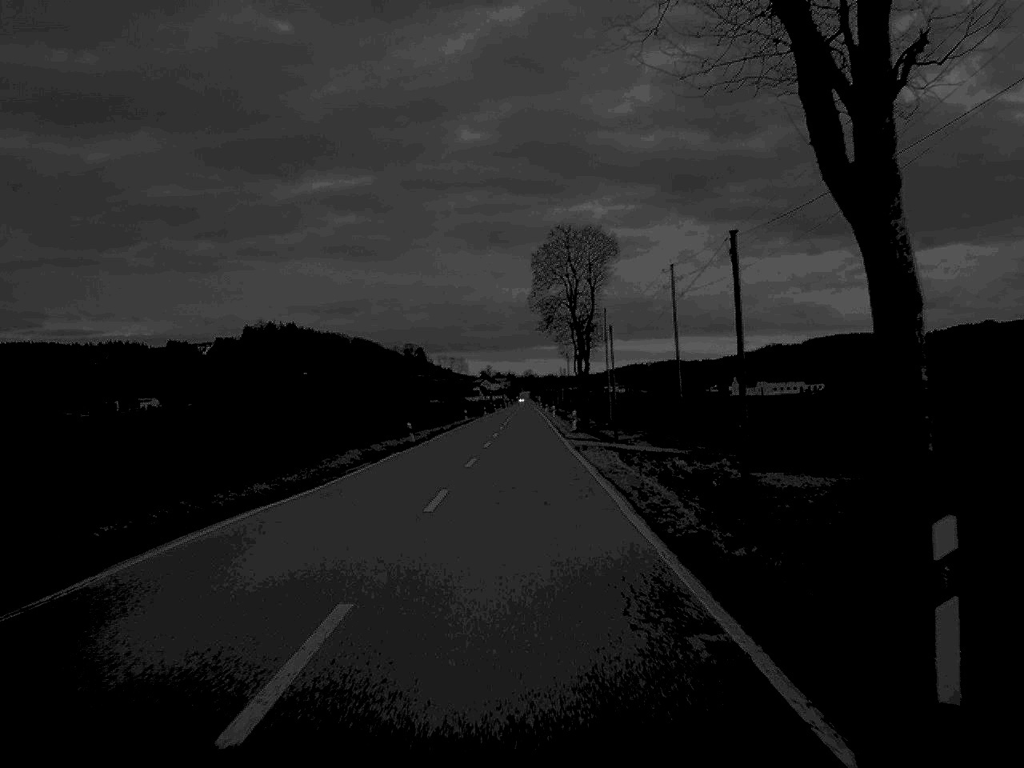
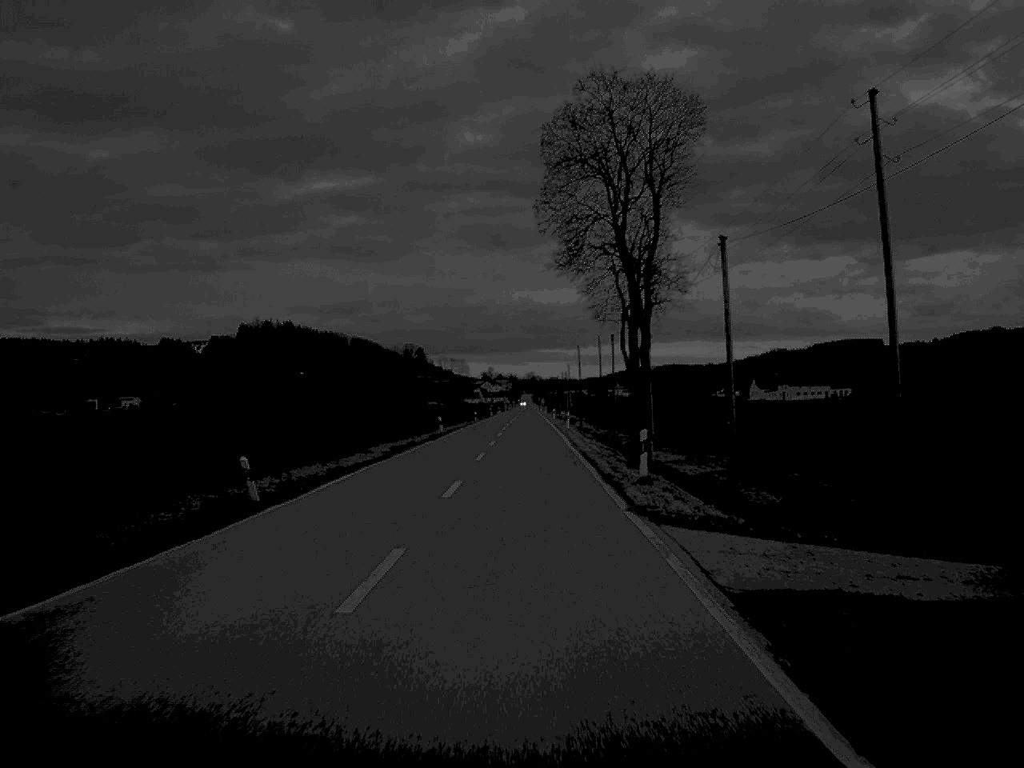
(0.0, +33.3) m; 0°
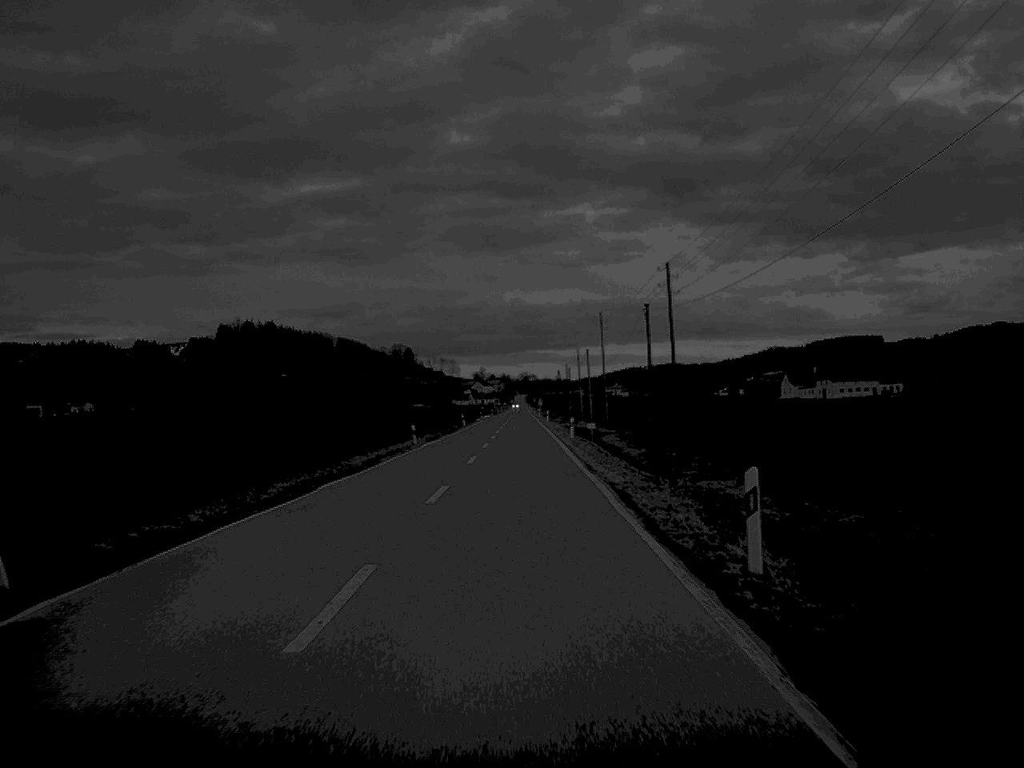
(+0.2, +61.6) m; 0°
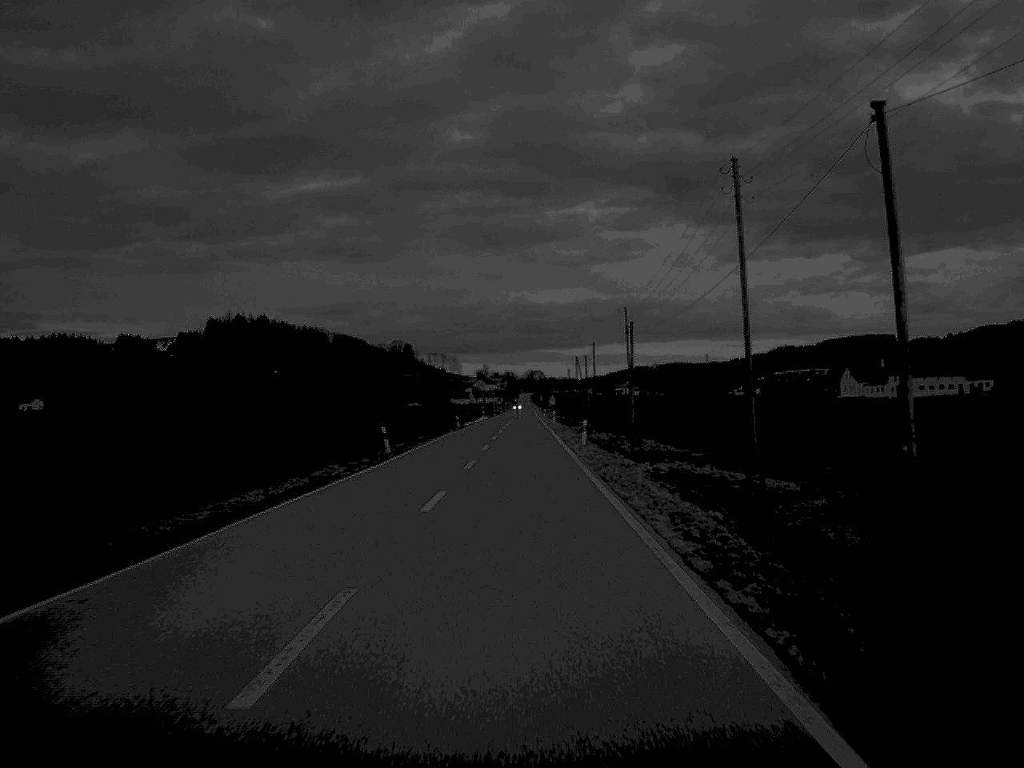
(-0.1, +64.0) m; 0°
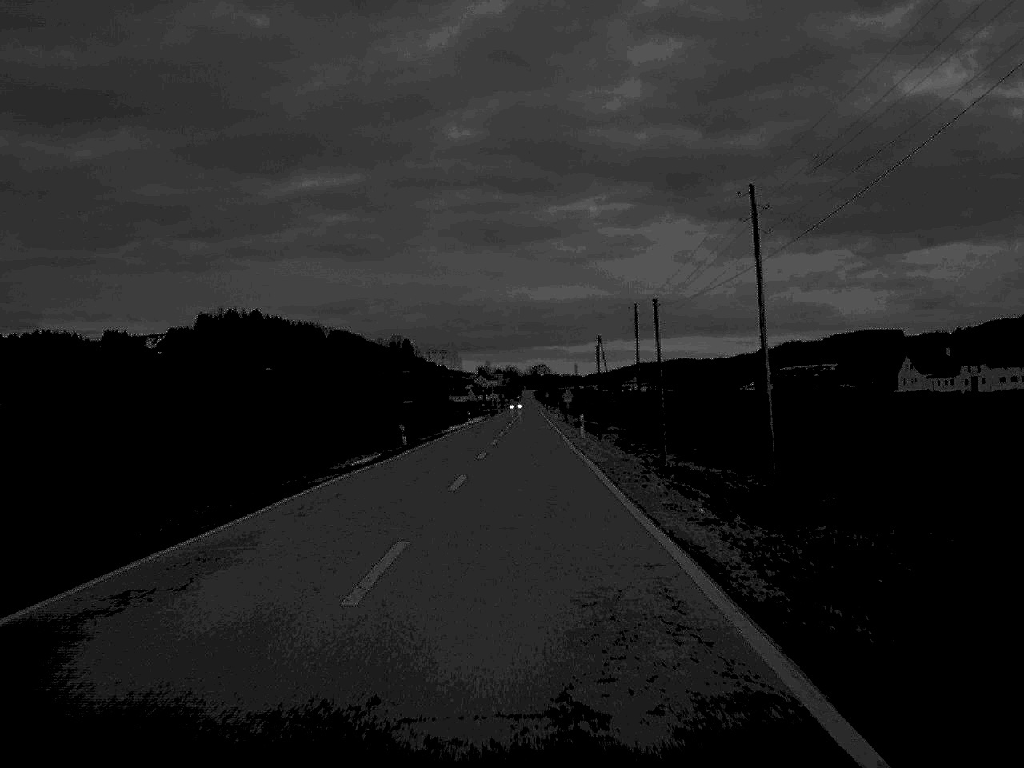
(-0.1, +45.4) m; 0°
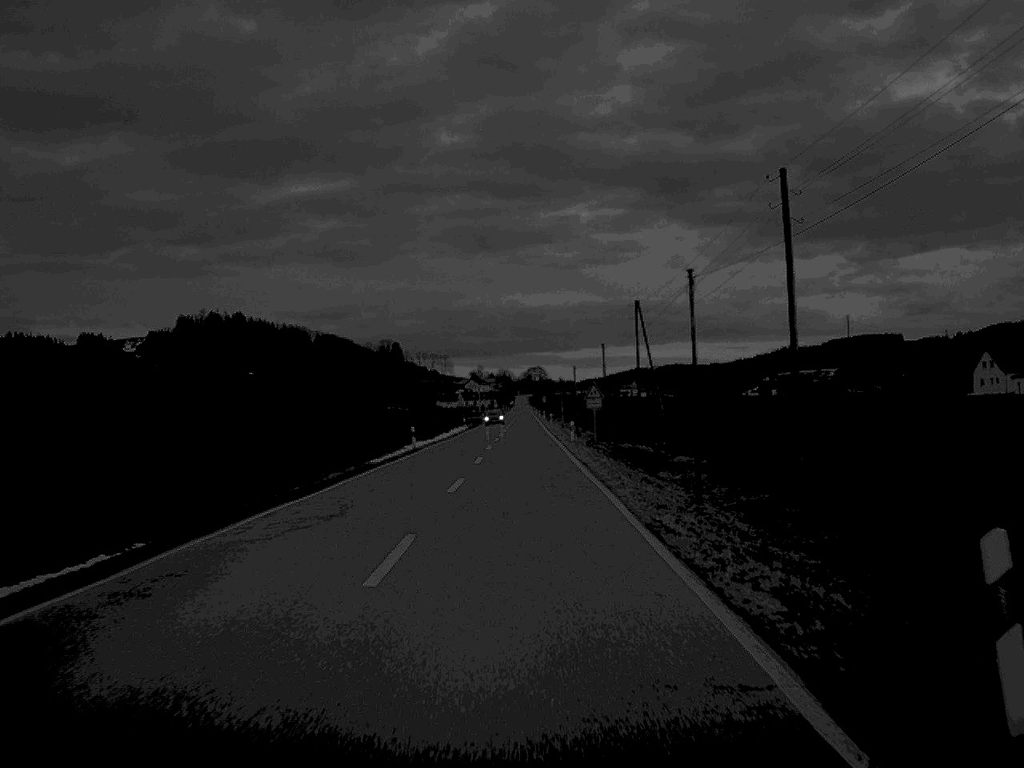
(+0.1, +47.4) m; 0°
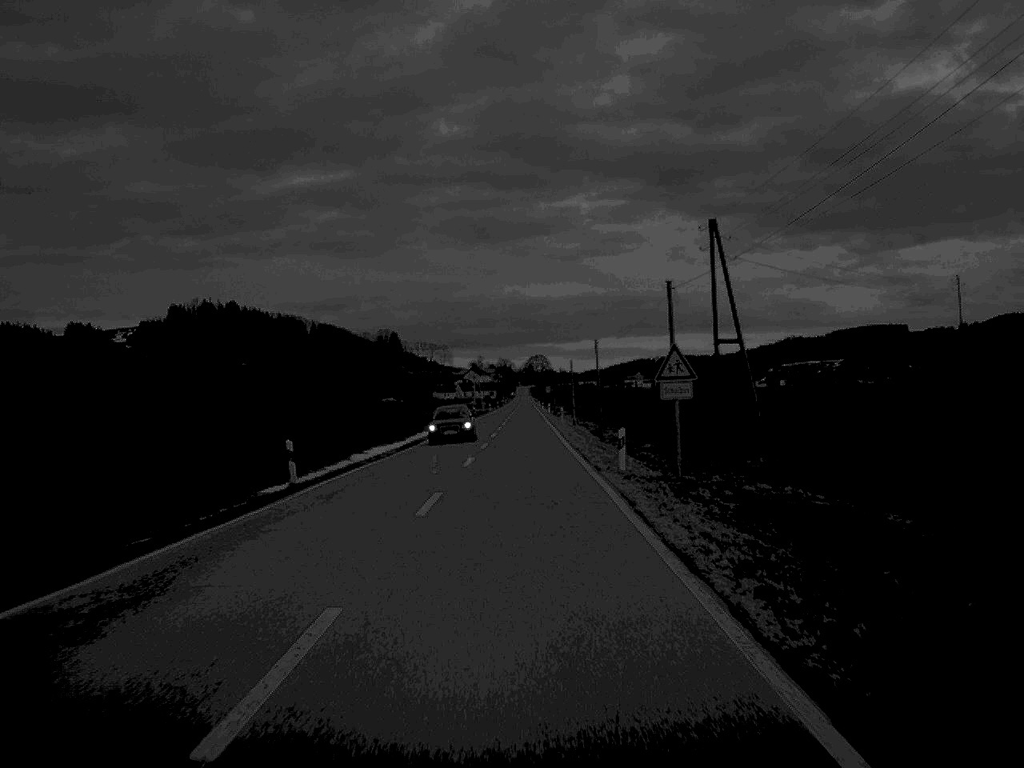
(0.0, +30.4) m; 0°
